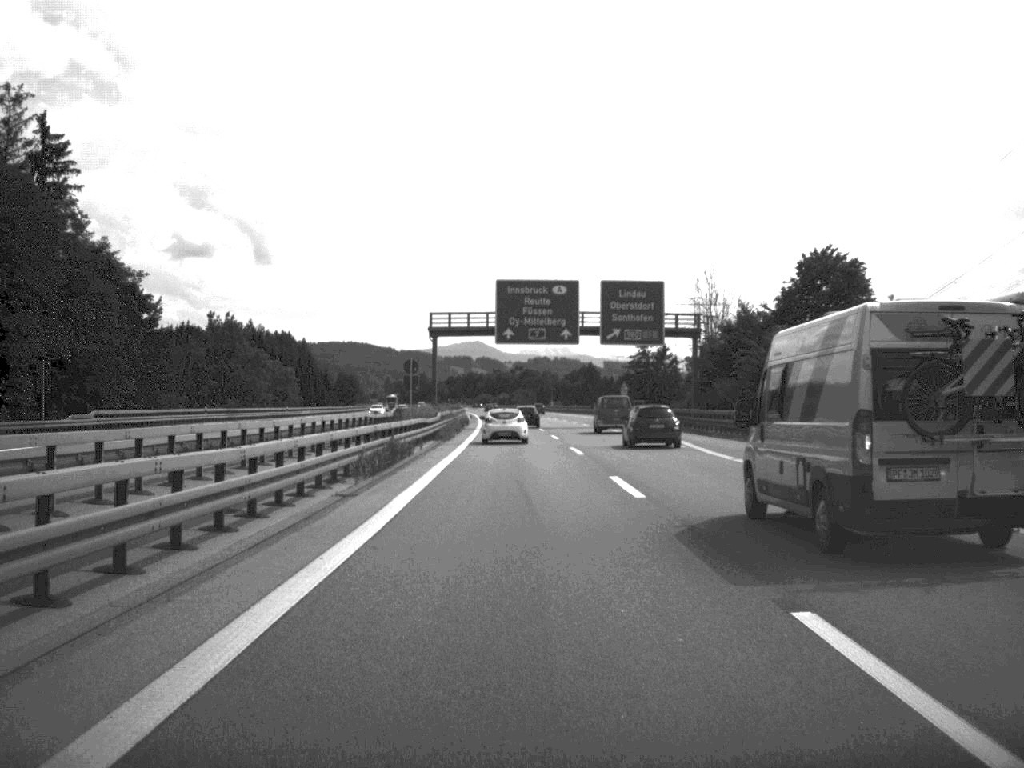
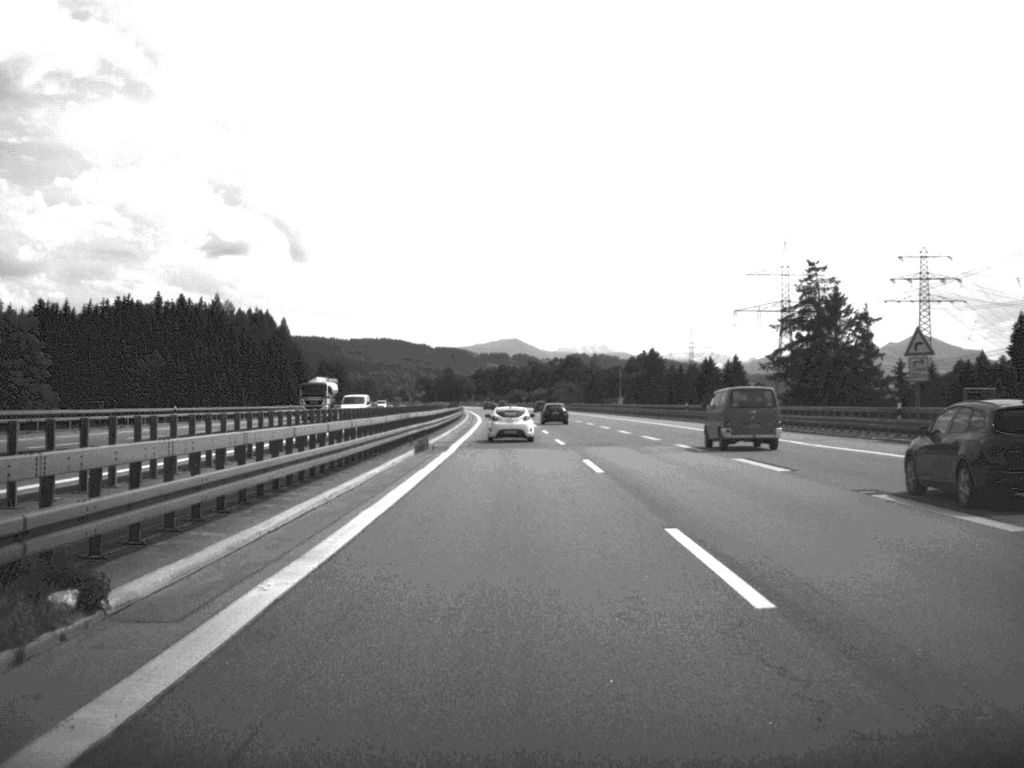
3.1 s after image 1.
(-1.5, +99.8) m; -2°
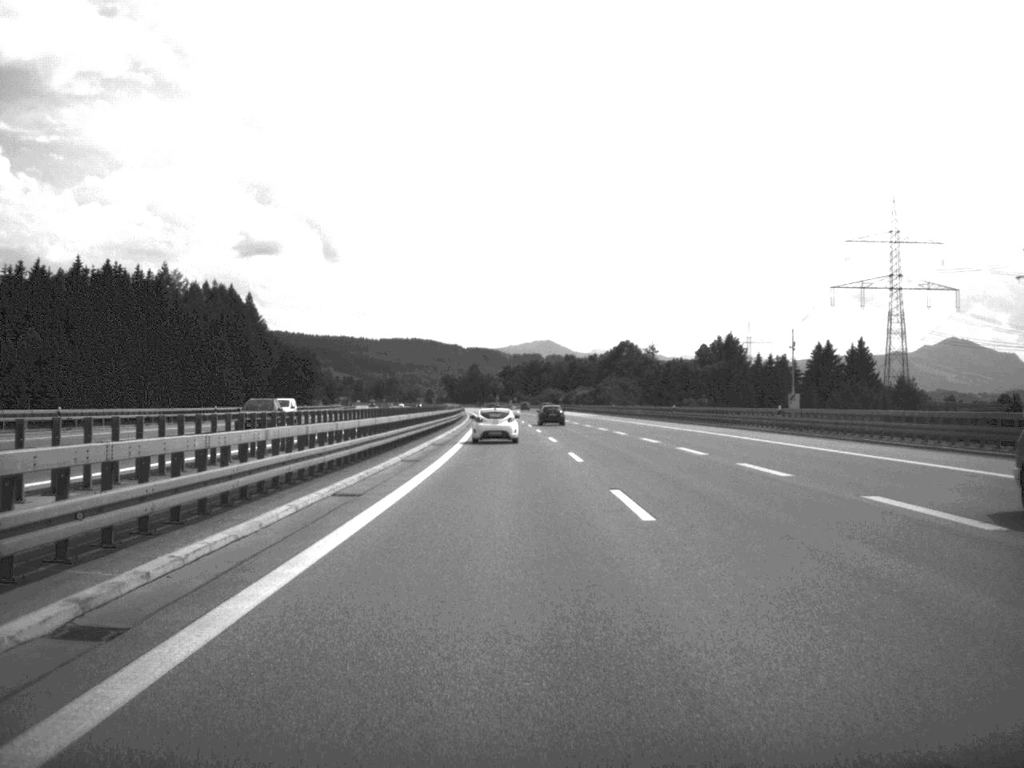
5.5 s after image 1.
(-1.0, +82.1) m; -2°
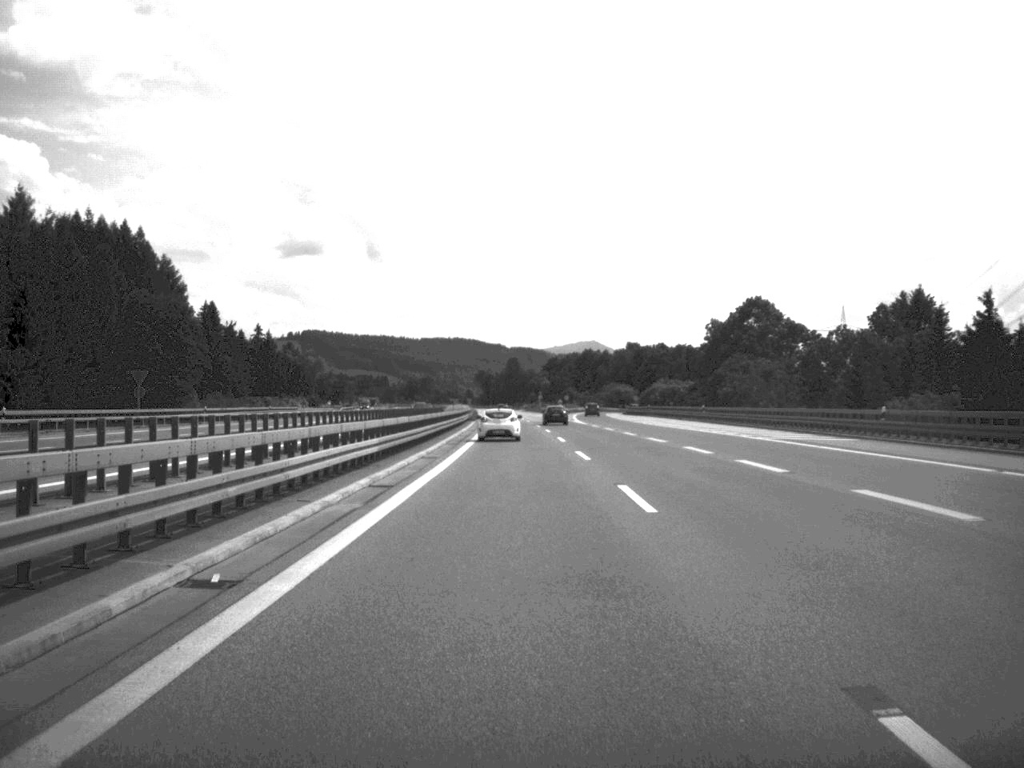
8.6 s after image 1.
(-1.9, +104.4) m; -2°
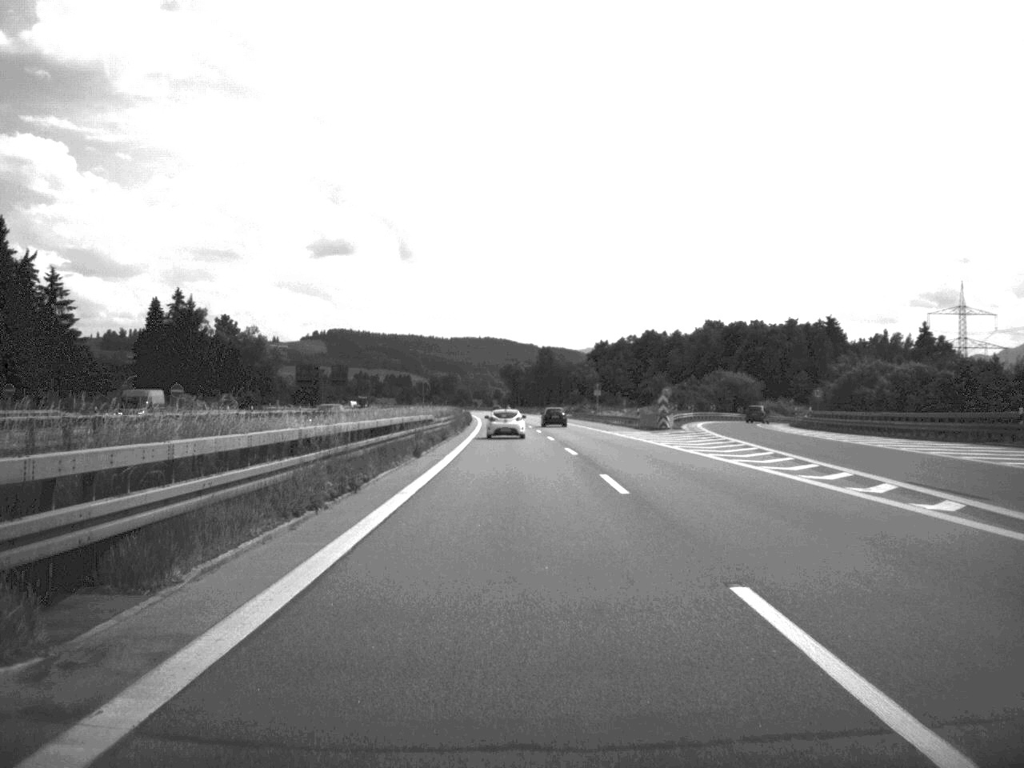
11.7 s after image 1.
(-1.4, +108.3) m; -2°
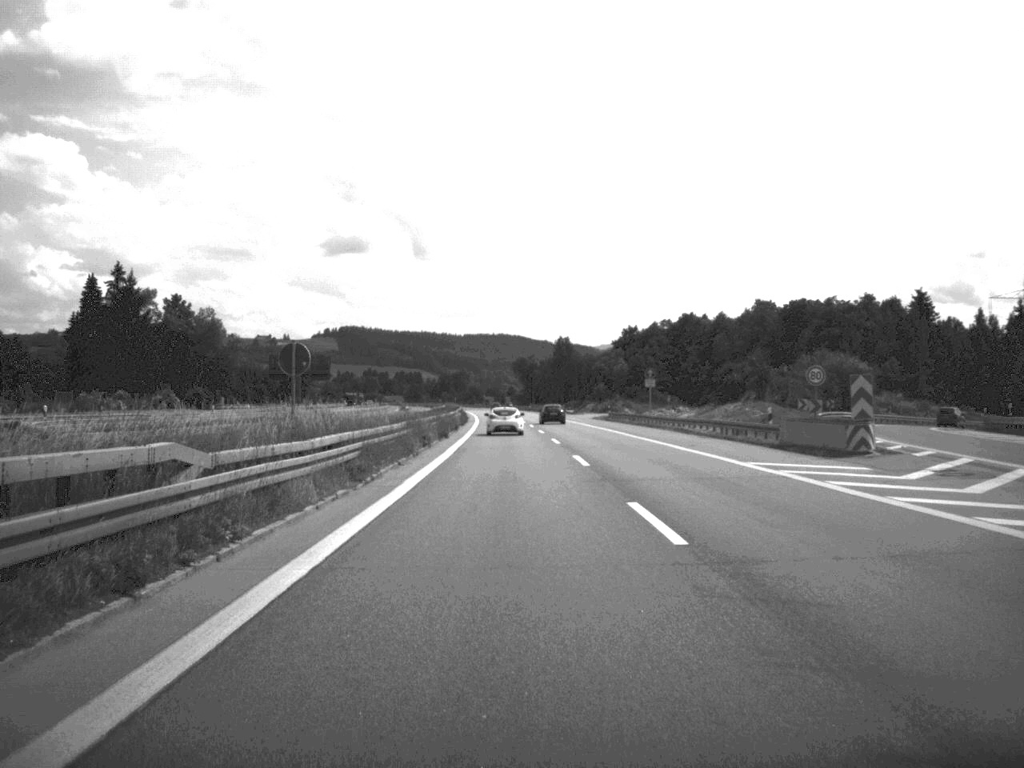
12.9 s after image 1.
(-0.3, +43.9) m; -1°
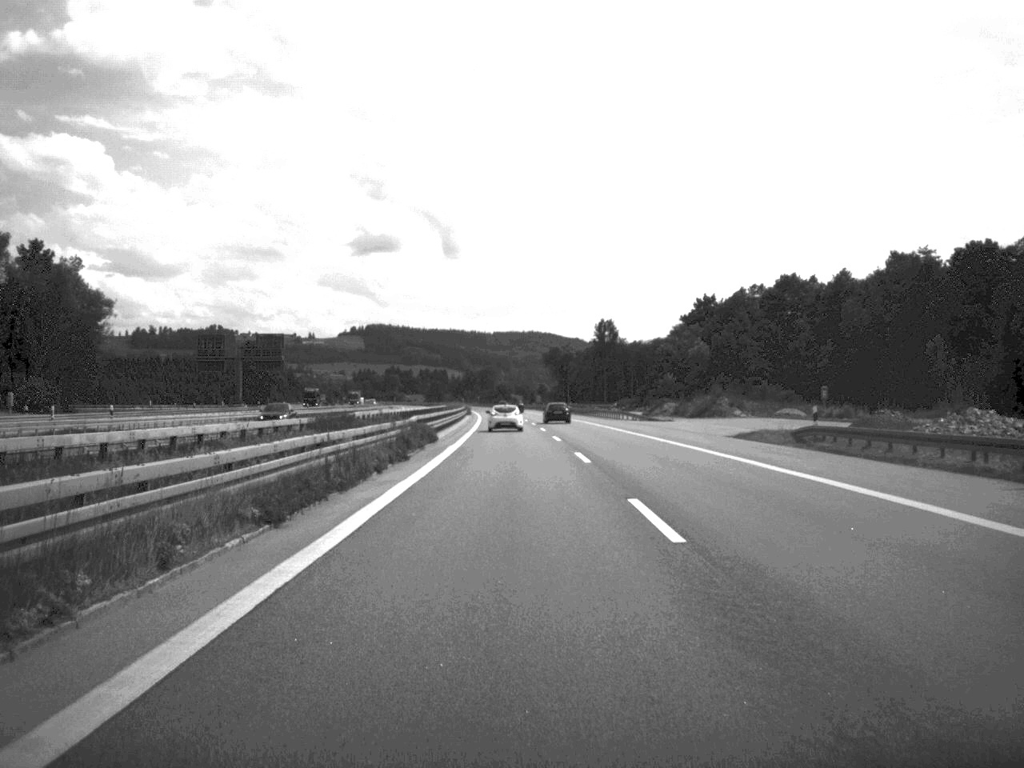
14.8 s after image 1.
(-0.9, +70.4) m; -1°
